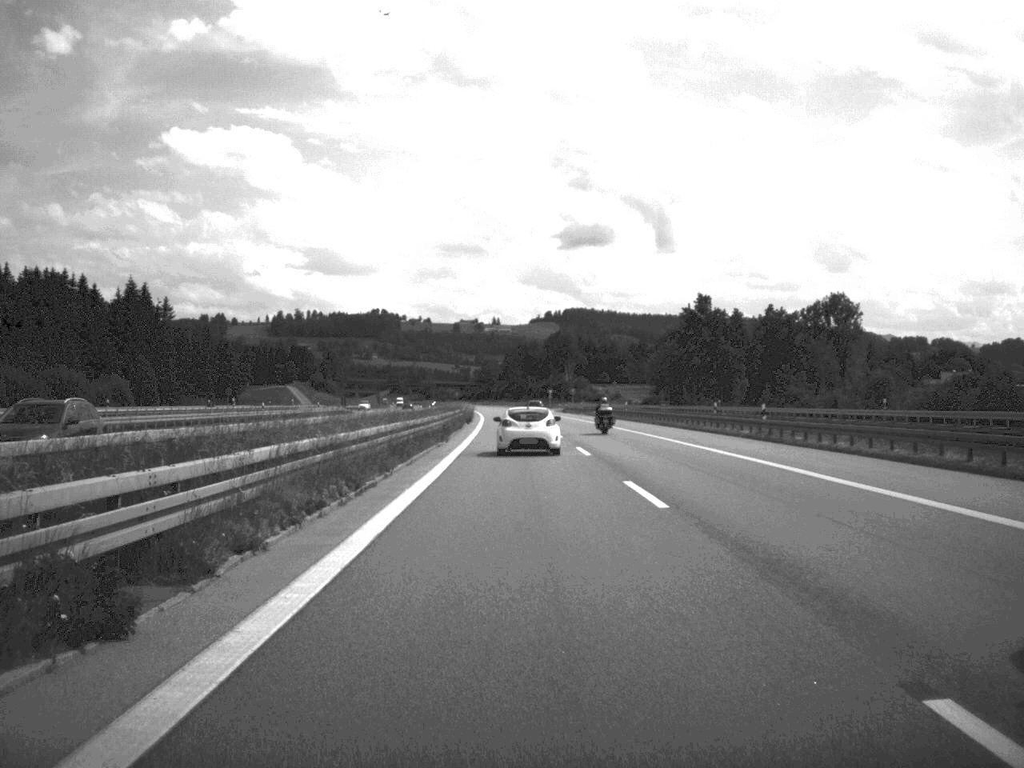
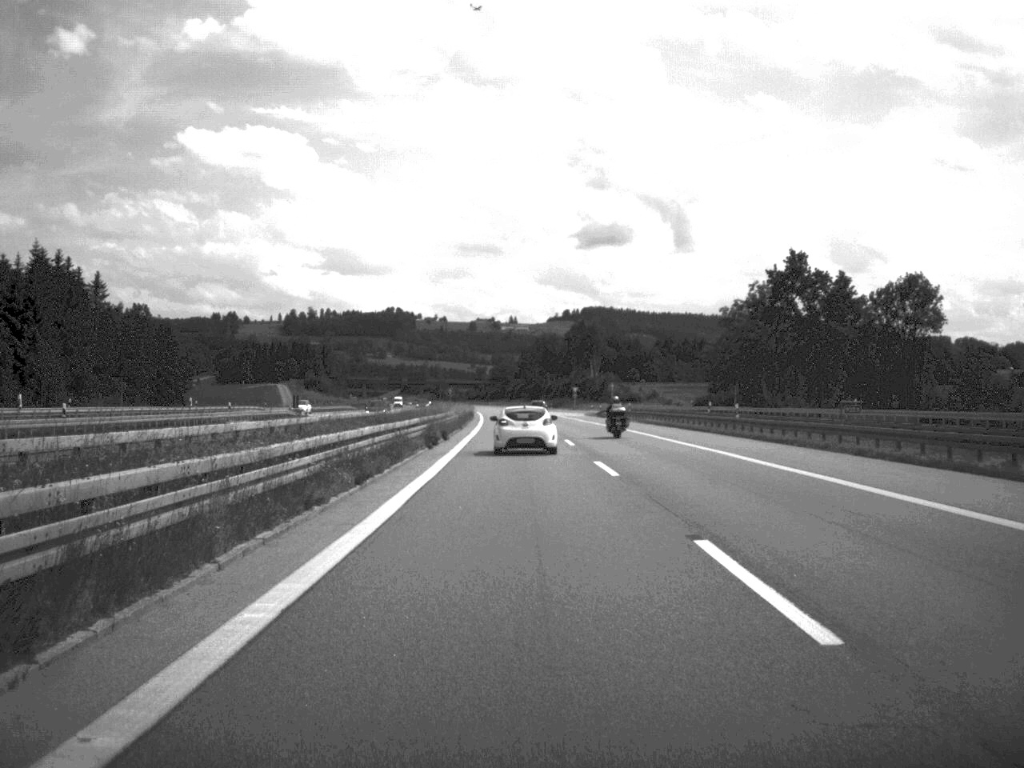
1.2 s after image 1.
(-0.3, +45.9) m; -1°
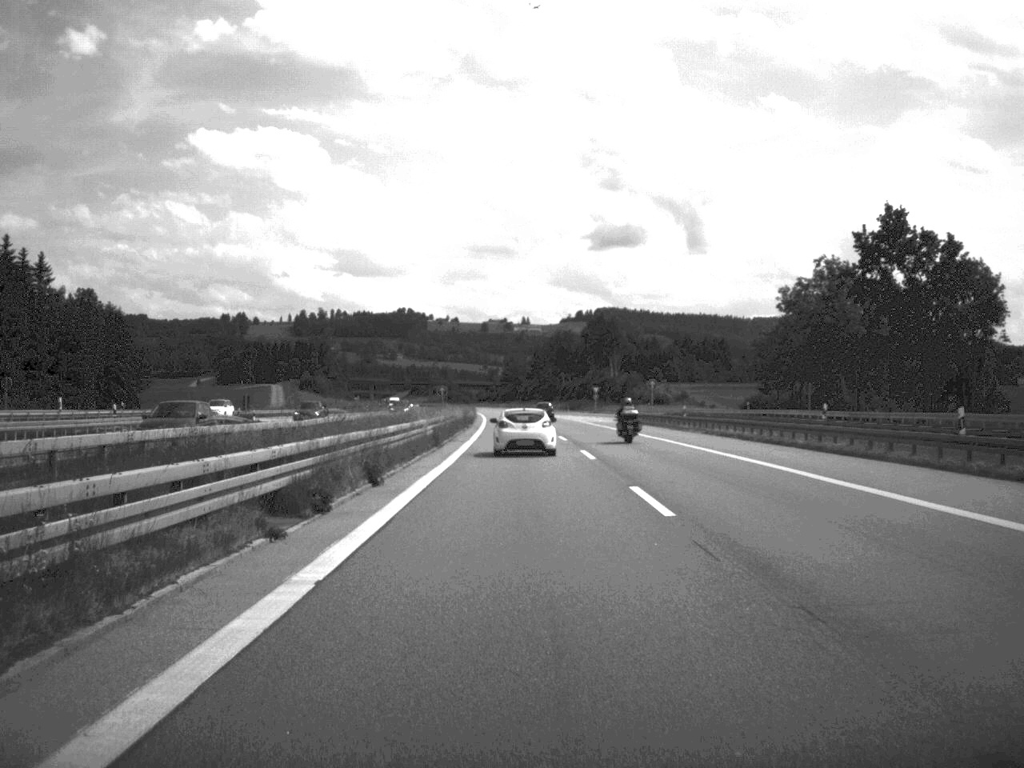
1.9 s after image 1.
(-0.1, +26.7) m; -1°
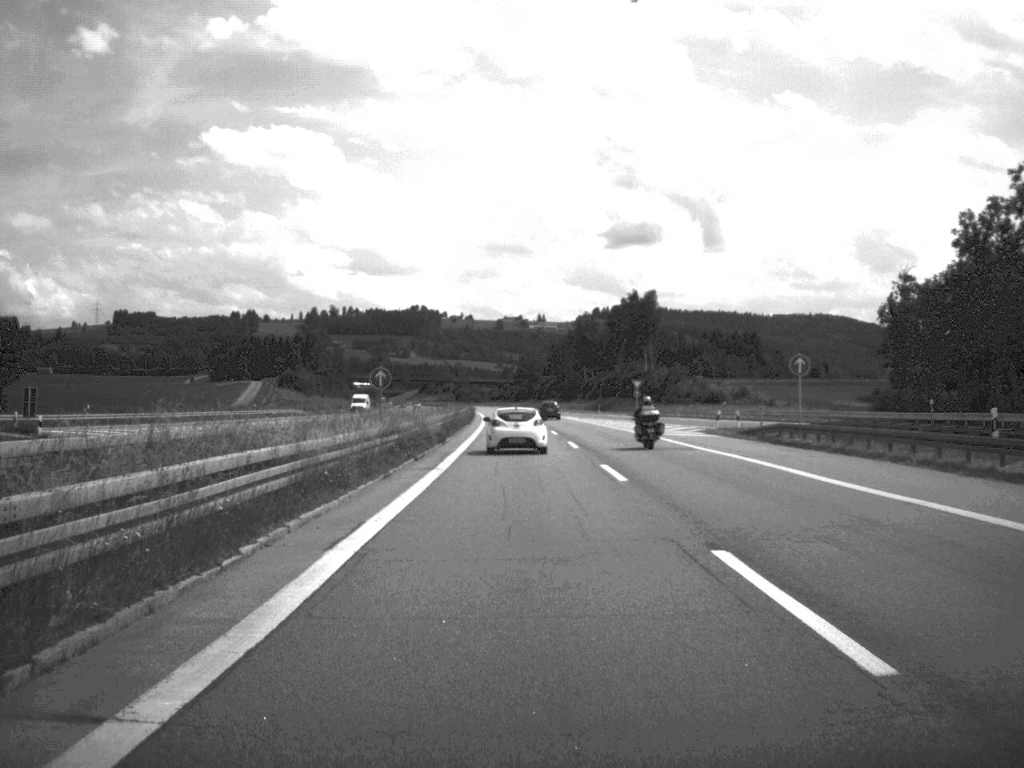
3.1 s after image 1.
(-0.3, +45.2) m; -1°
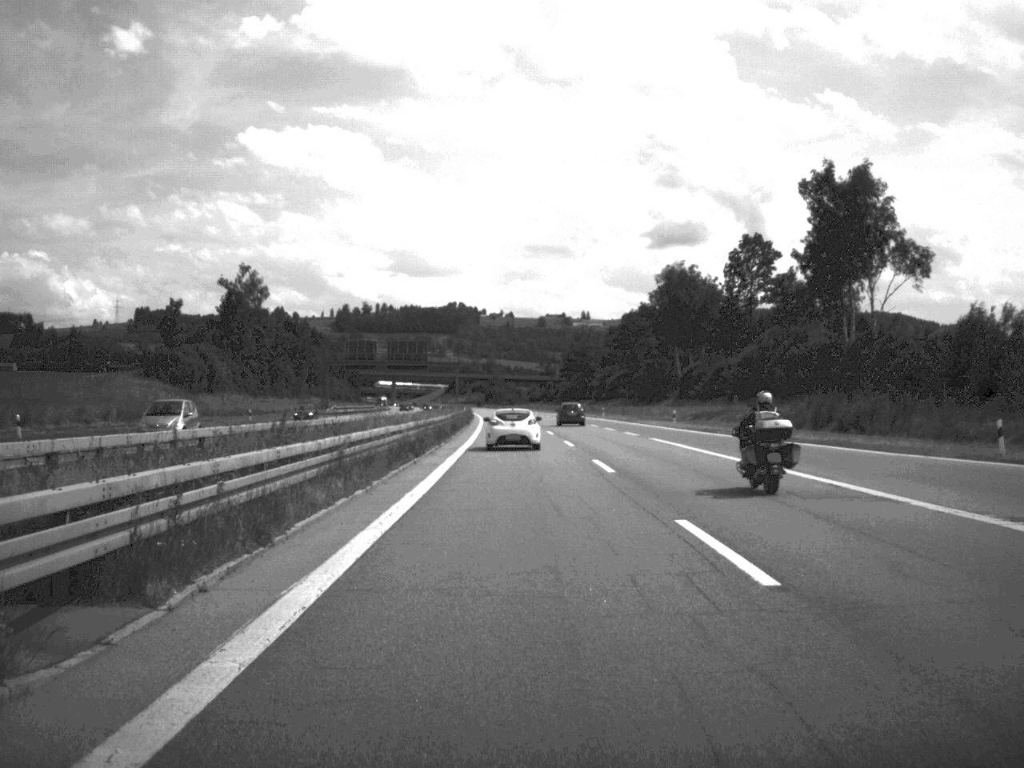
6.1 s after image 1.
(-2.2, +121.0) m; -2°
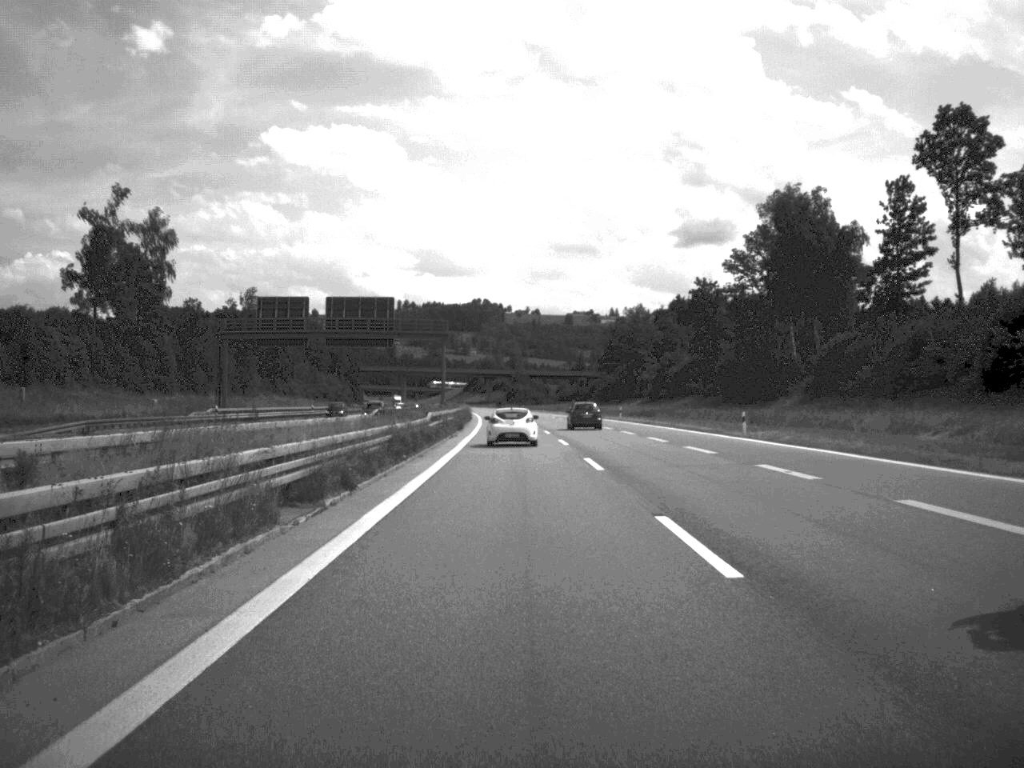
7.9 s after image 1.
(-0.7, +70.6) m; -1°
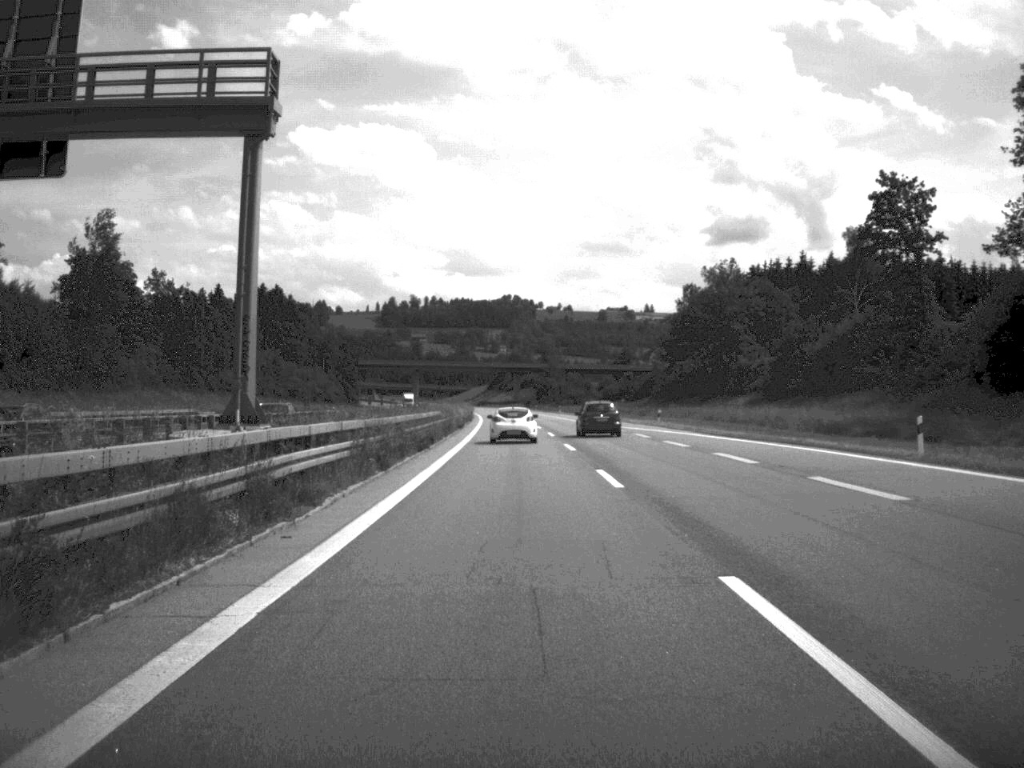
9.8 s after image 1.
(-0.9, +77.3) m; -1°
